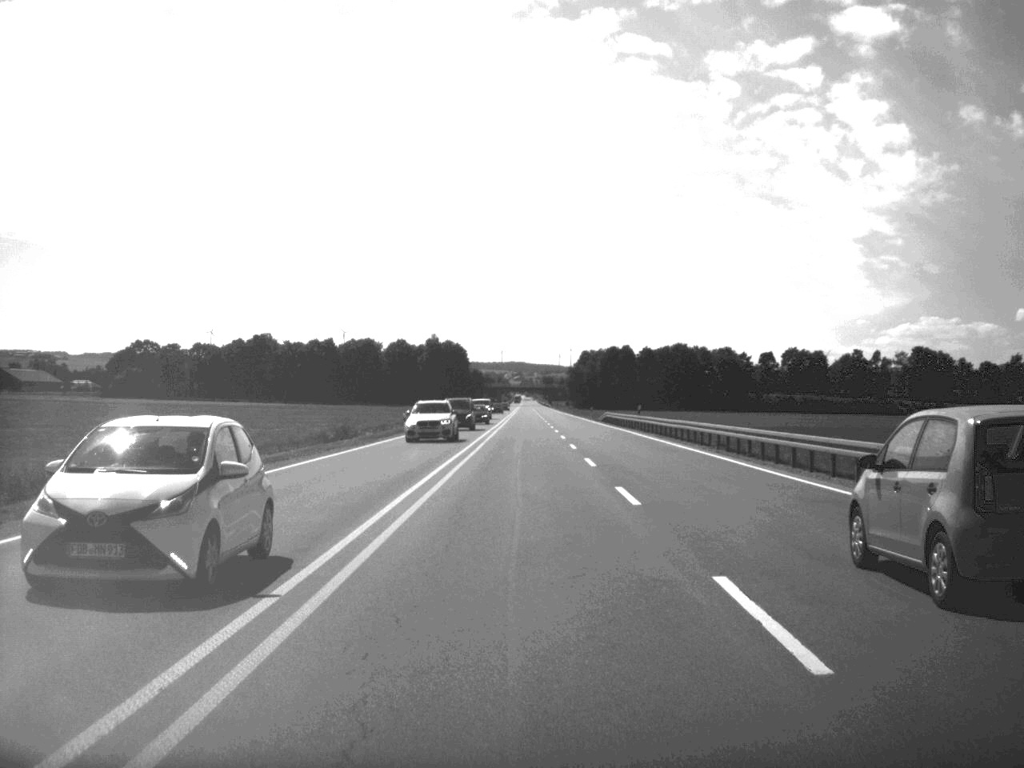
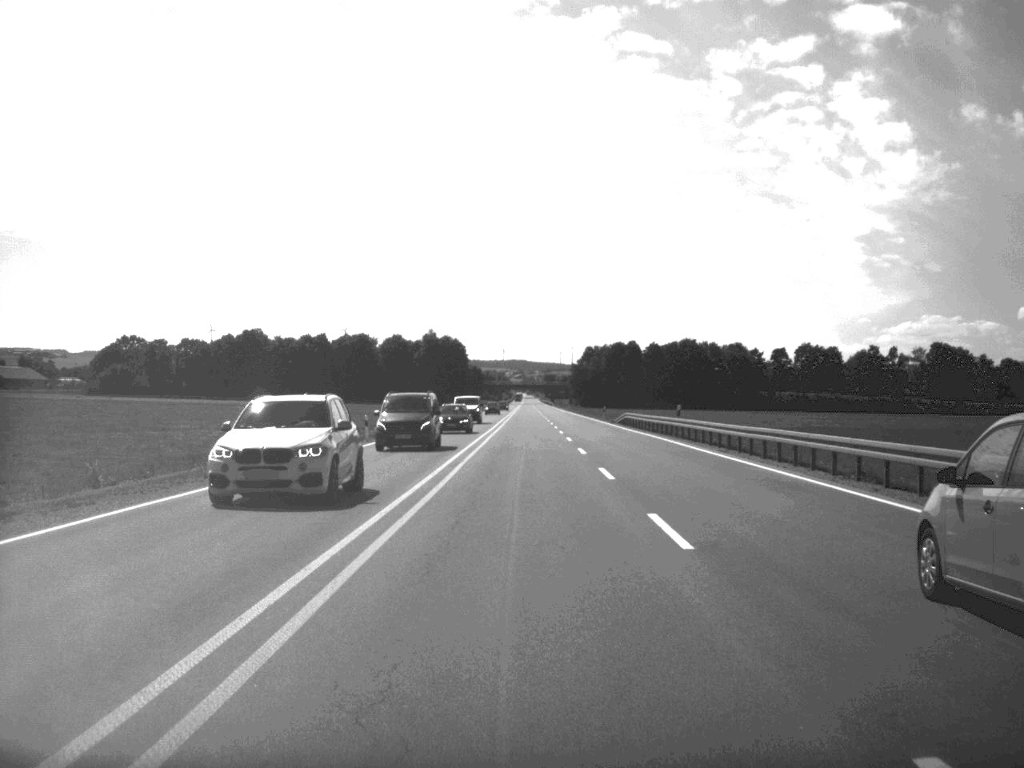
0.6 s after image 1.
(0.0, +17.7) m; 0°
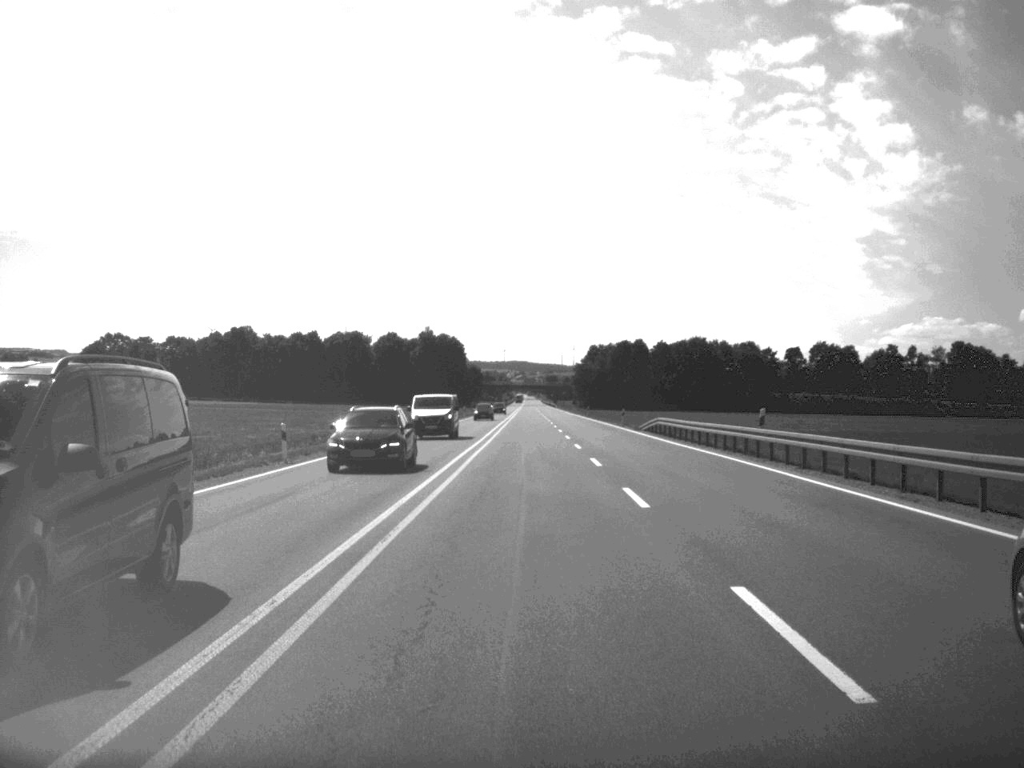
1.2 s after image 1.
(0.0, +18.6) m; 0°
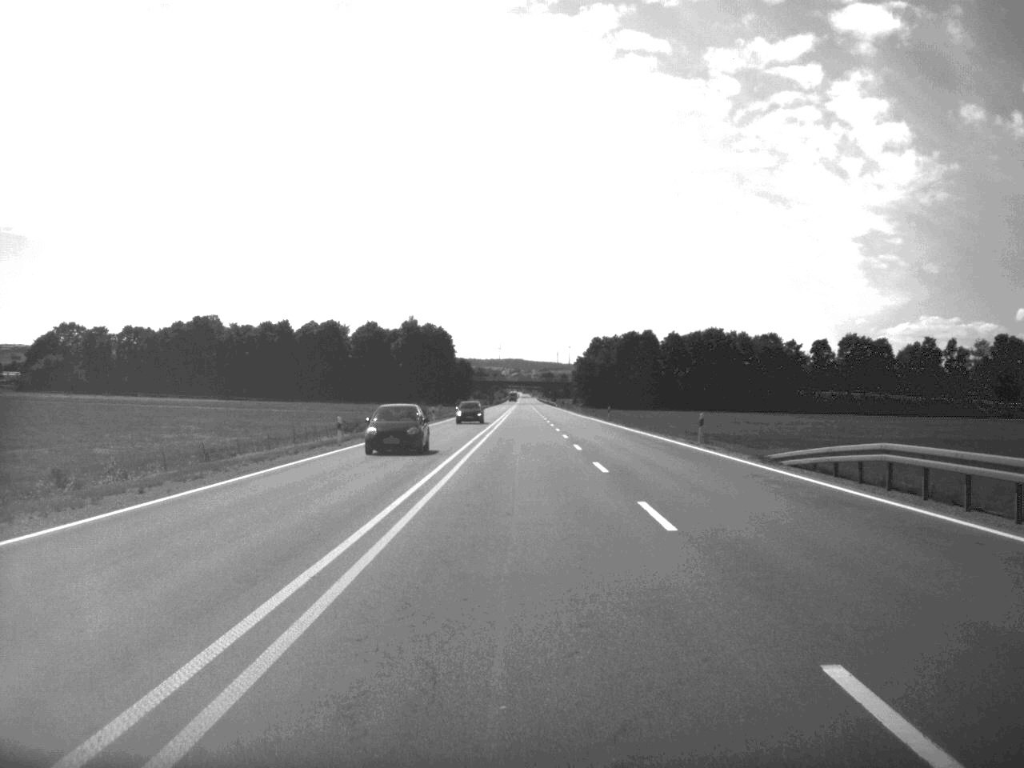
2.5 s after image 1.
(+0.1, +39.1) m; 0°
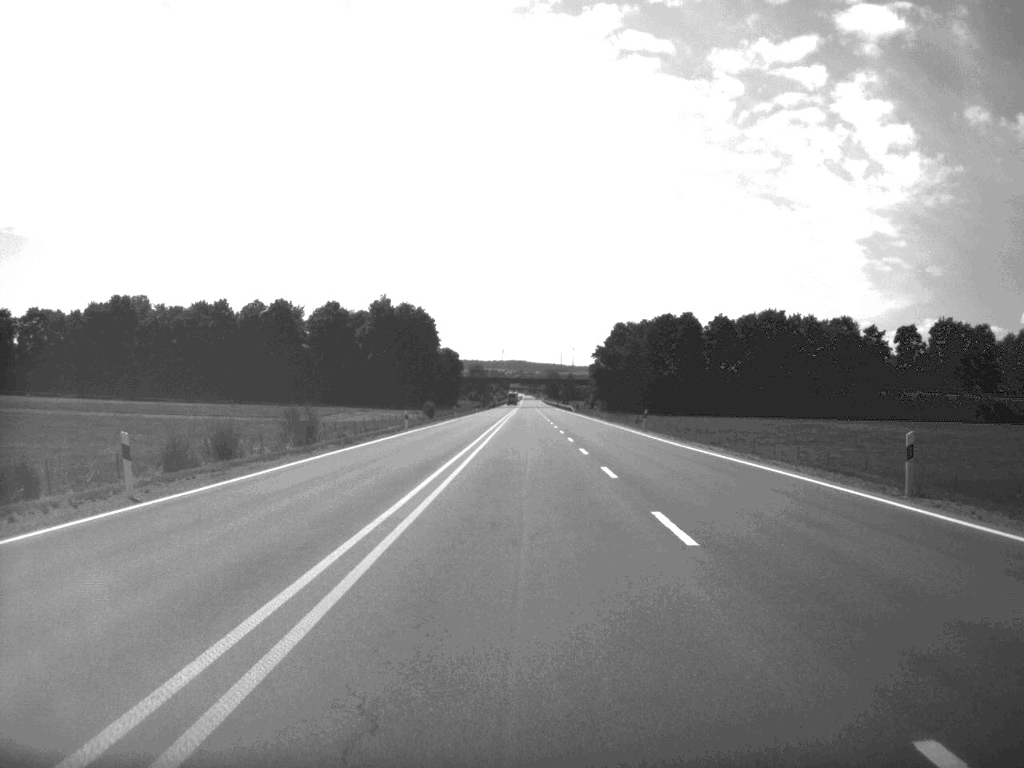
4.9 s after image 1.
(-0.2, +73.6) m; 0°
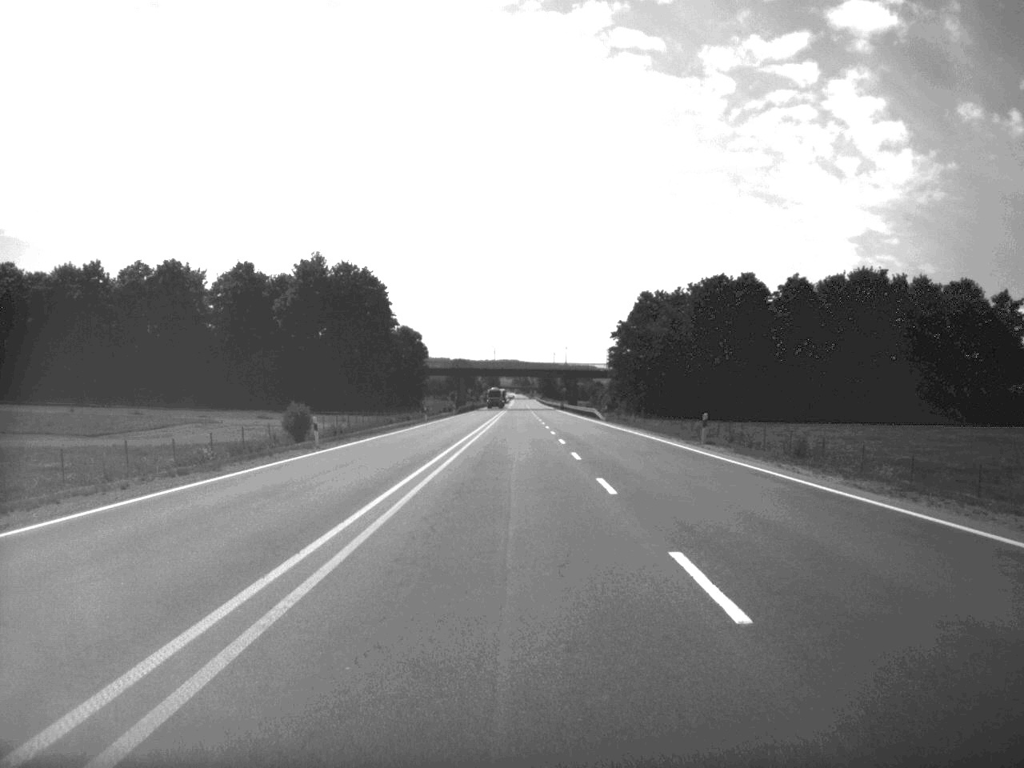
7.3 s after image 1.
(+0.2, +76.5) m; 0°
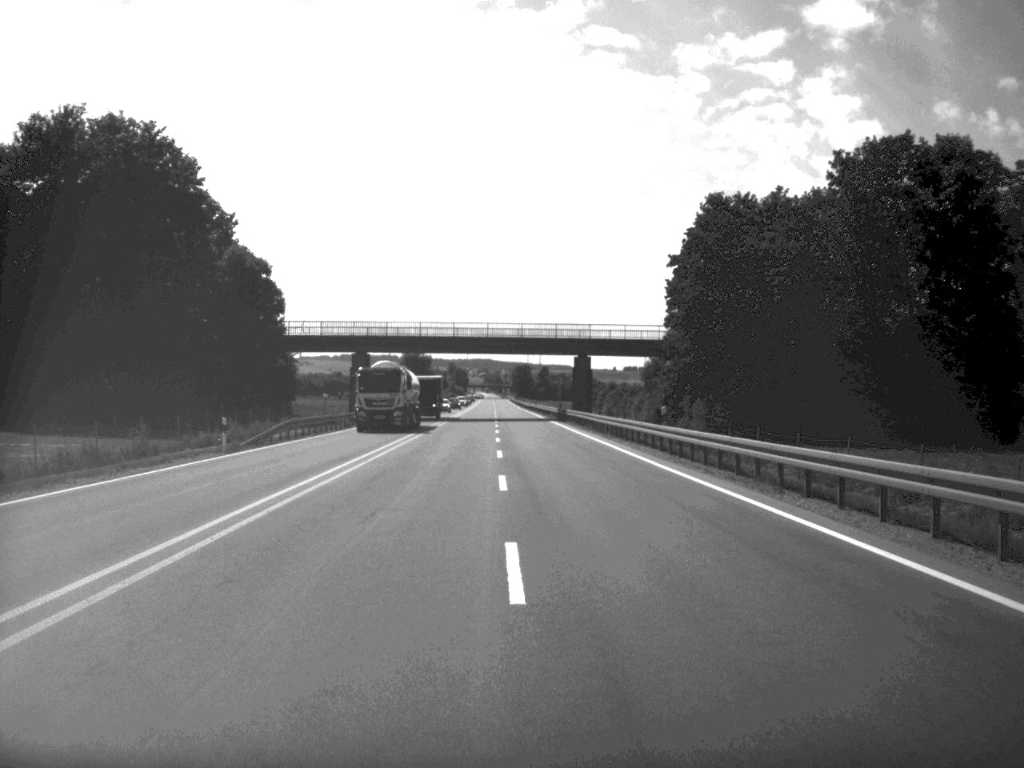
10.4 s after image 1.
(+0.8, +94.6) m; +1°
